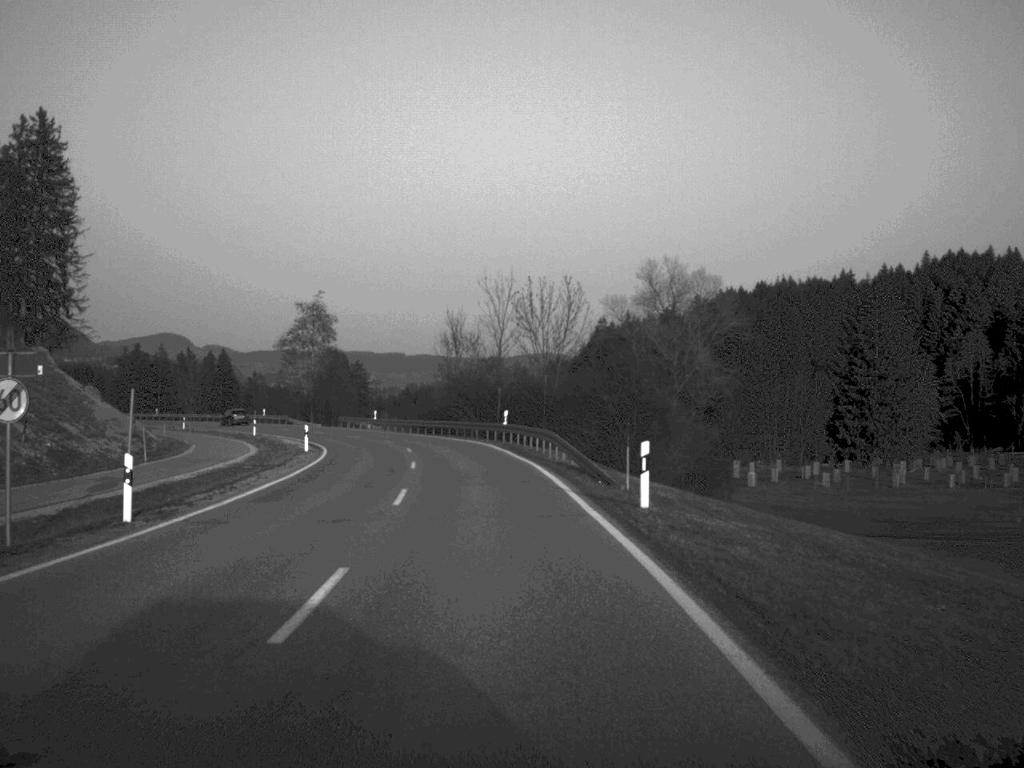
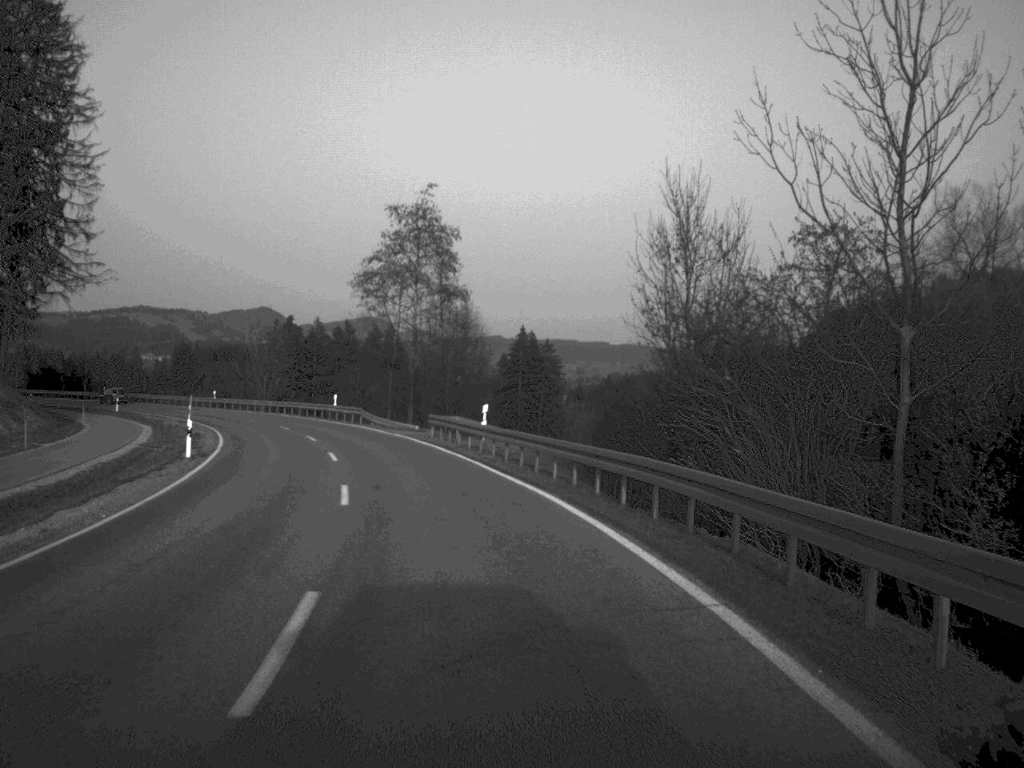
(-3.3, +50.5) m; -9°
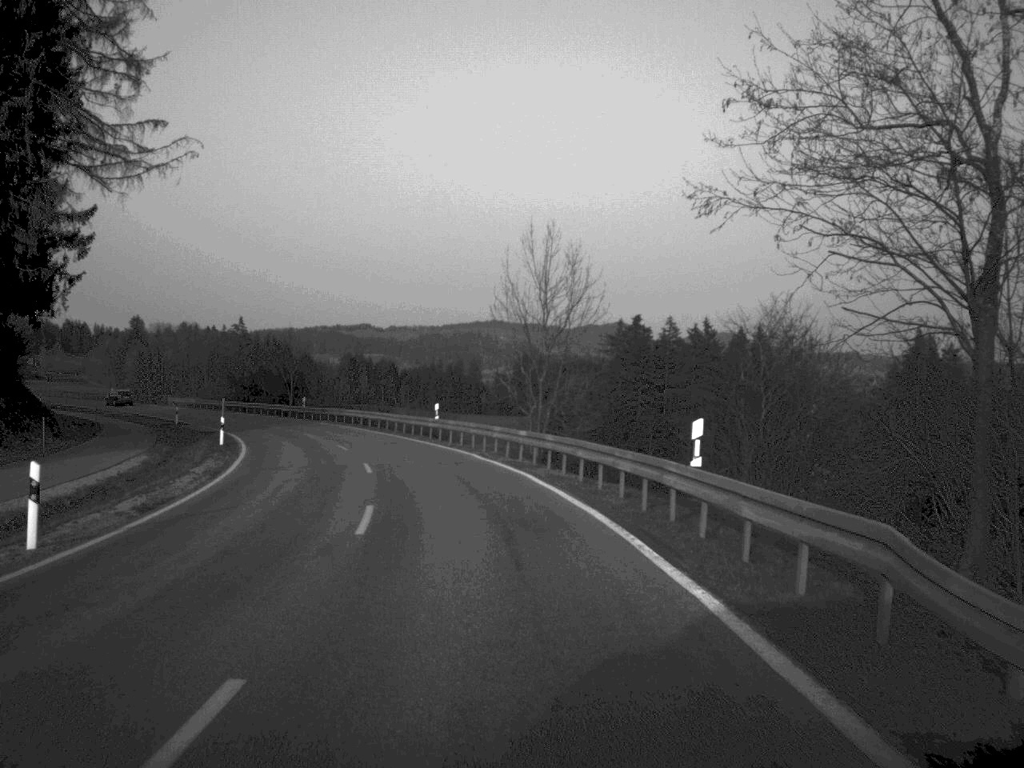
(-7.4, +51.2) m; -16°
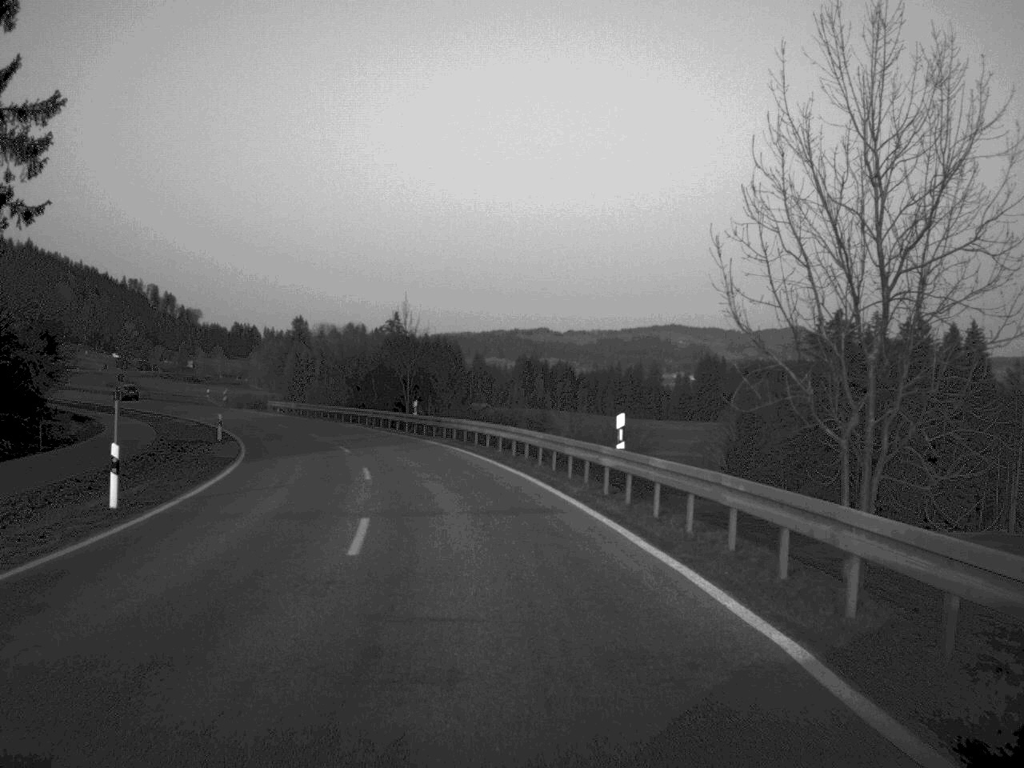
(-1.8, +26.4) m; -8°
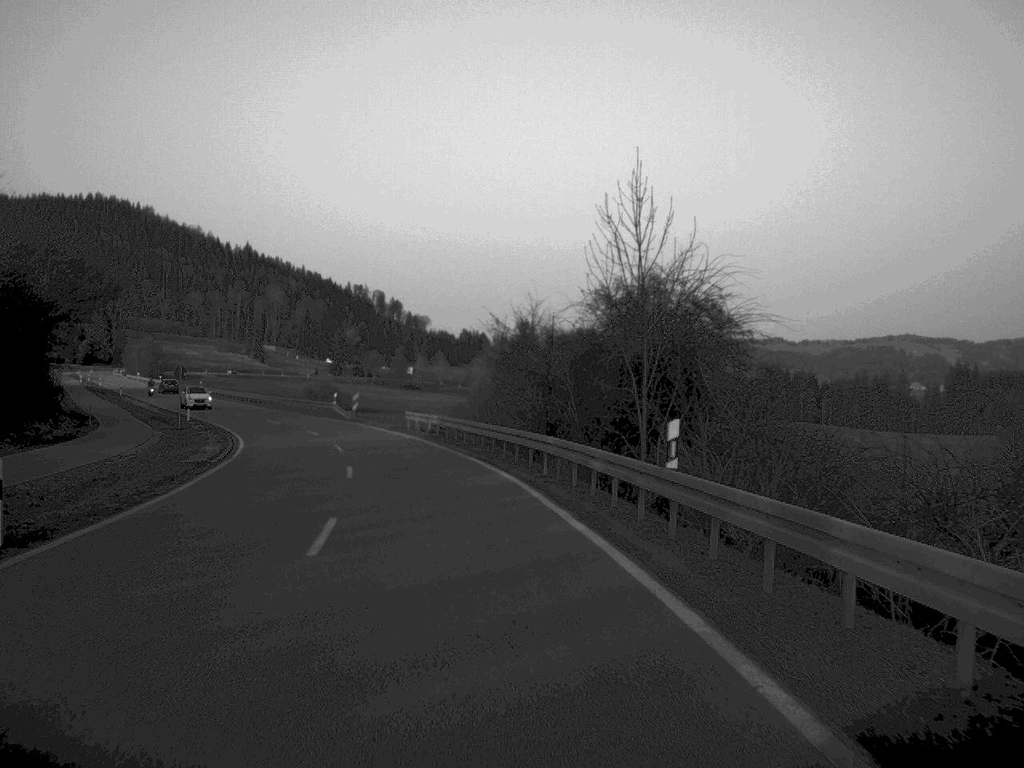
(-3.2, +36.3) m; -10°
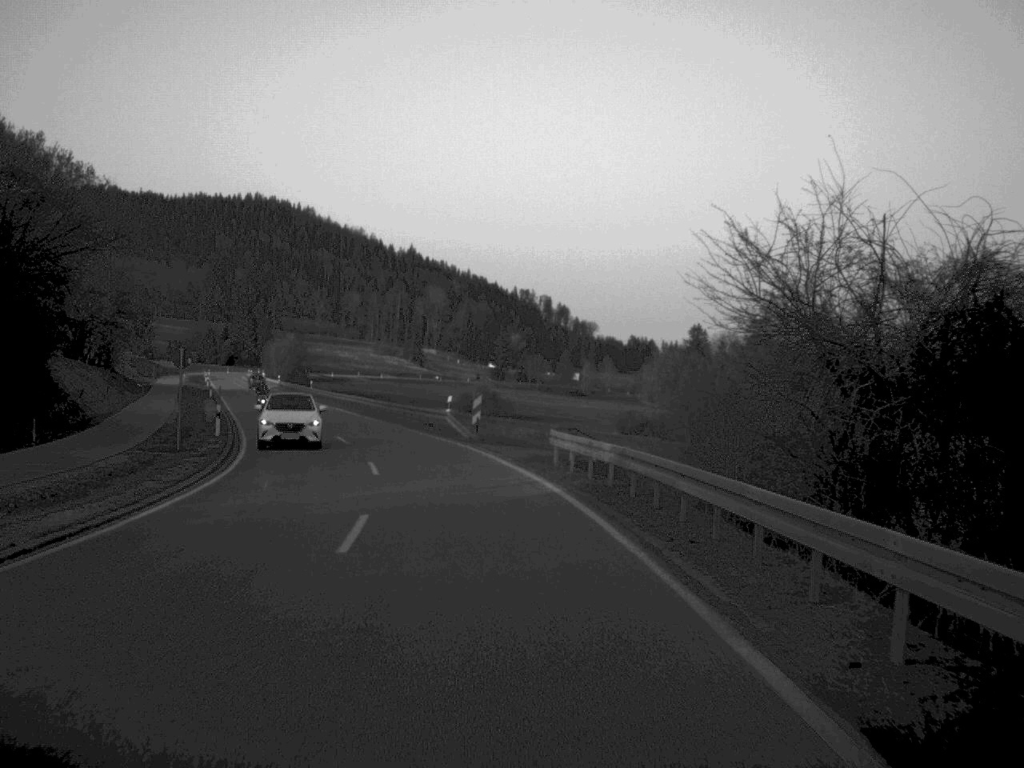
(-1.6, +24.1) m; -7°
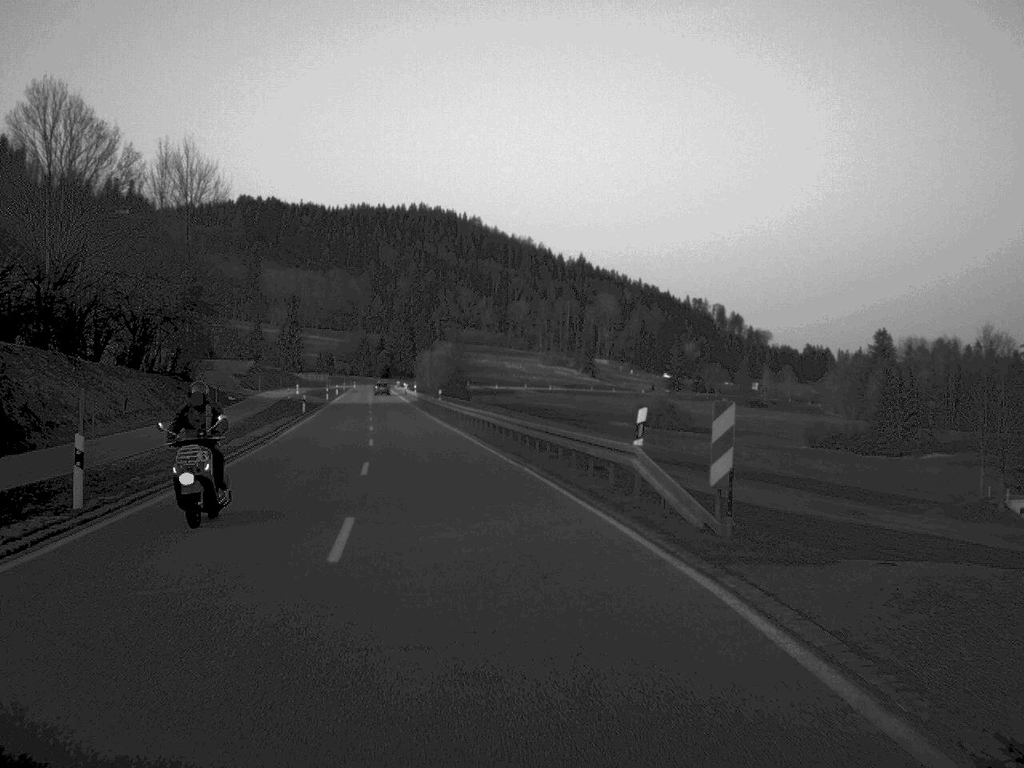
(-1.7, +25.7) m; -8°
